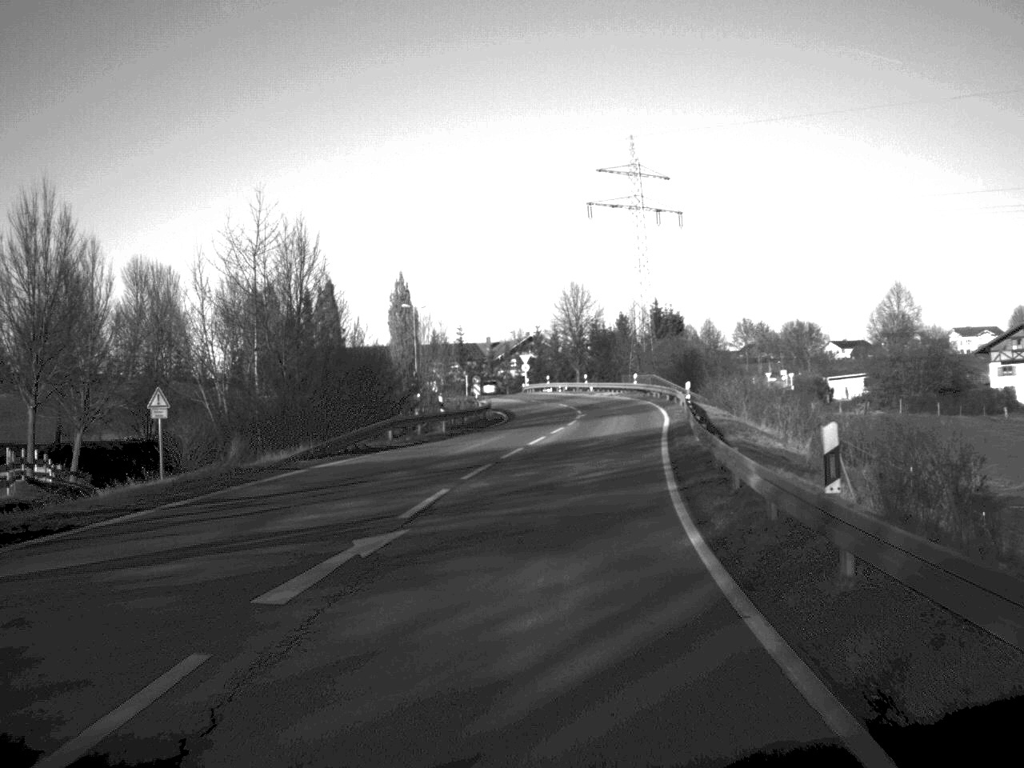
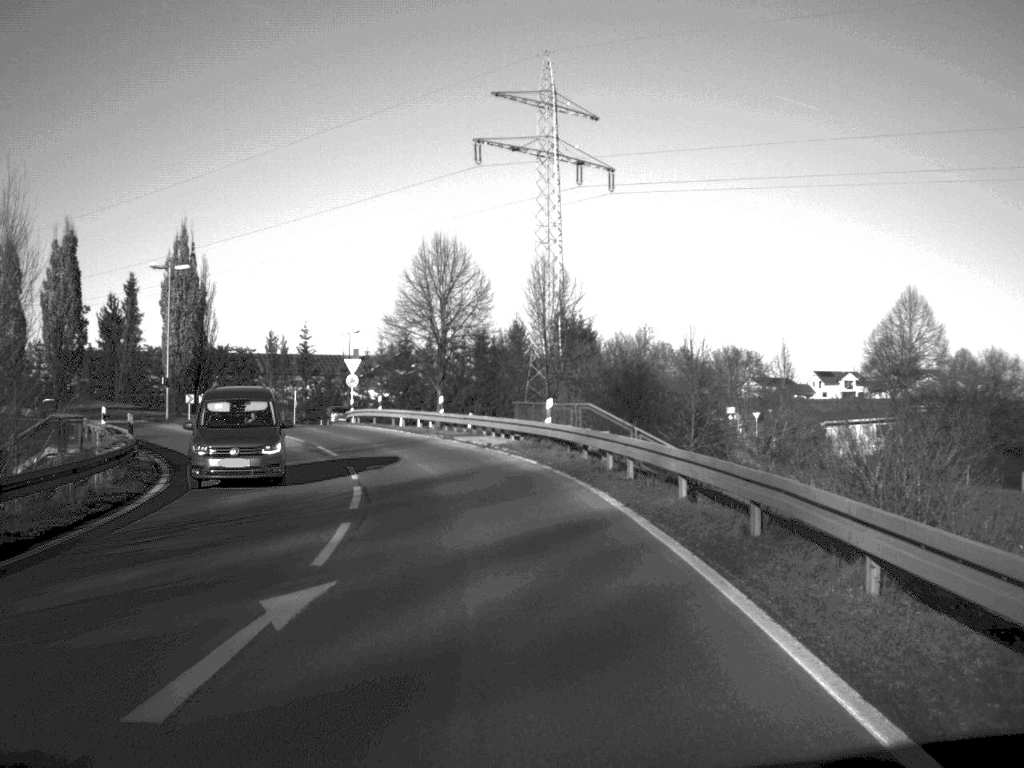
(+3.1, +44.4) m; +4°
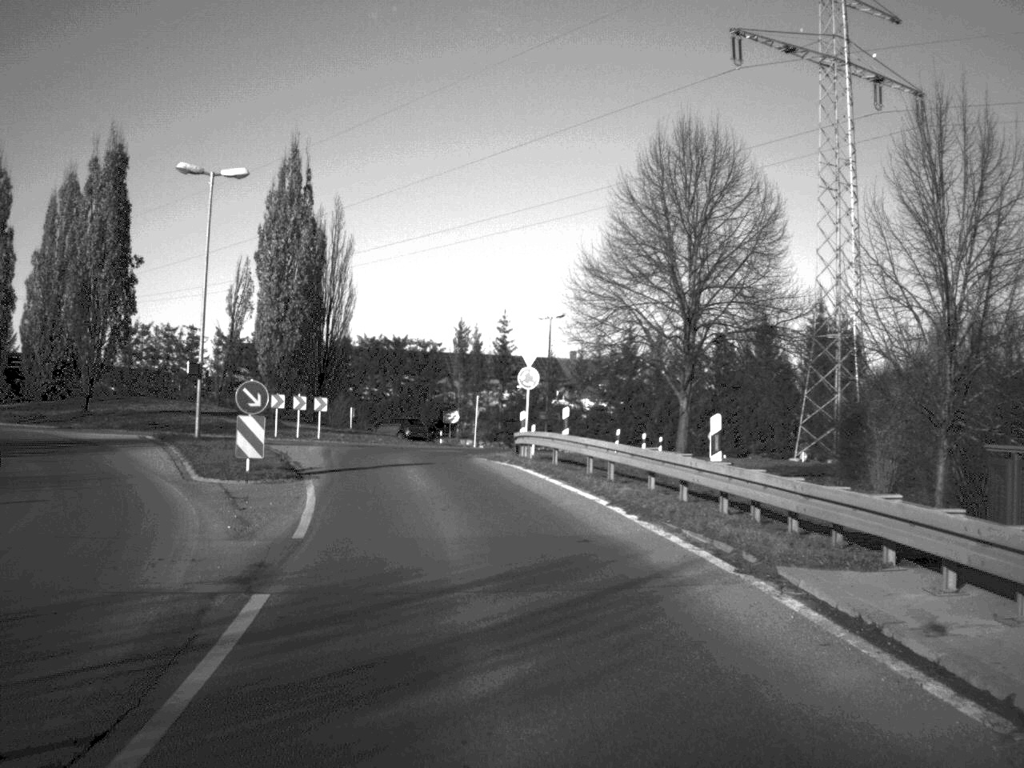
(-2.3, +28.7) m; -10°
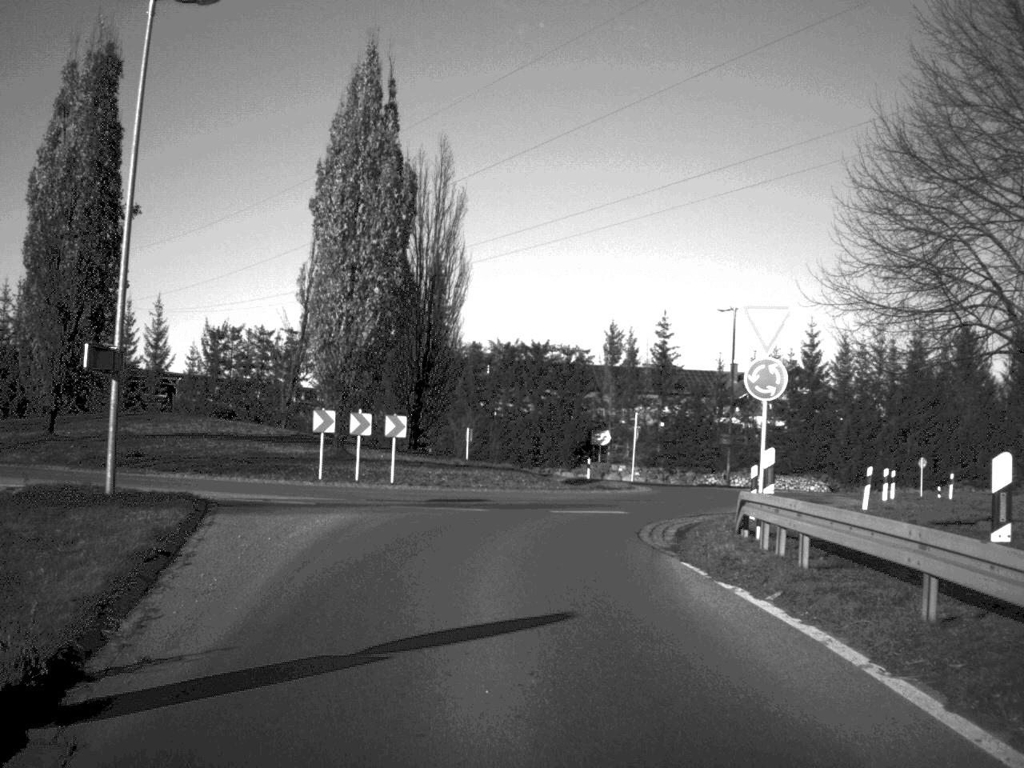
(-1.5, +21.9) m; -8°
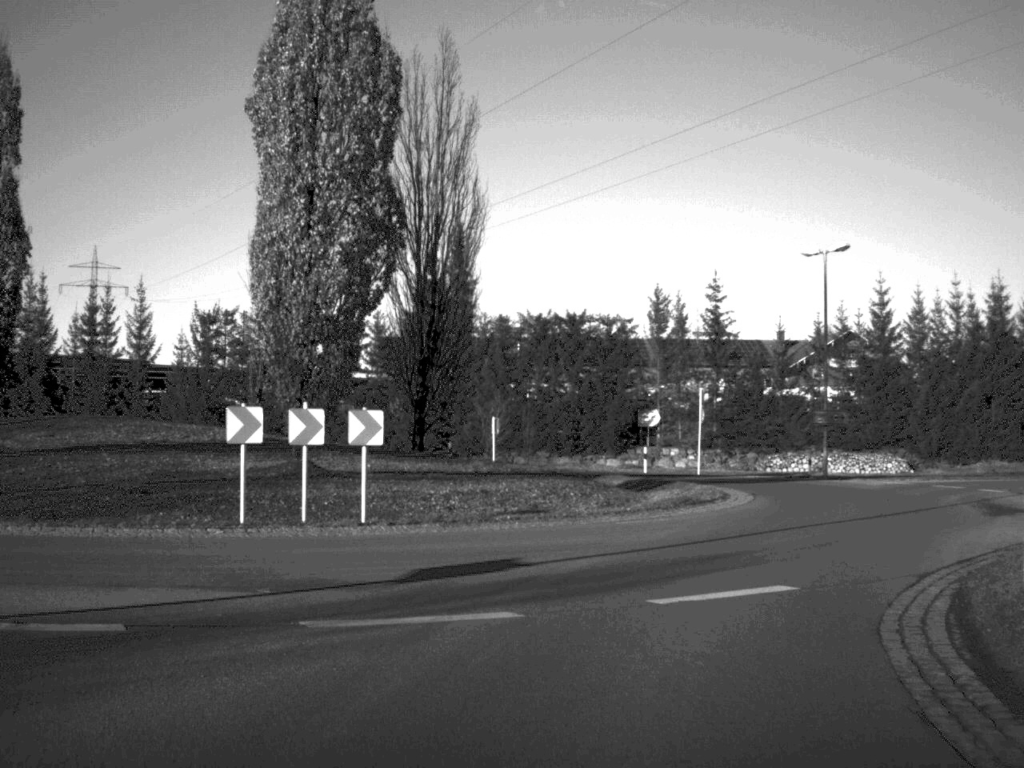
(0.0, +7.5) m; 0°
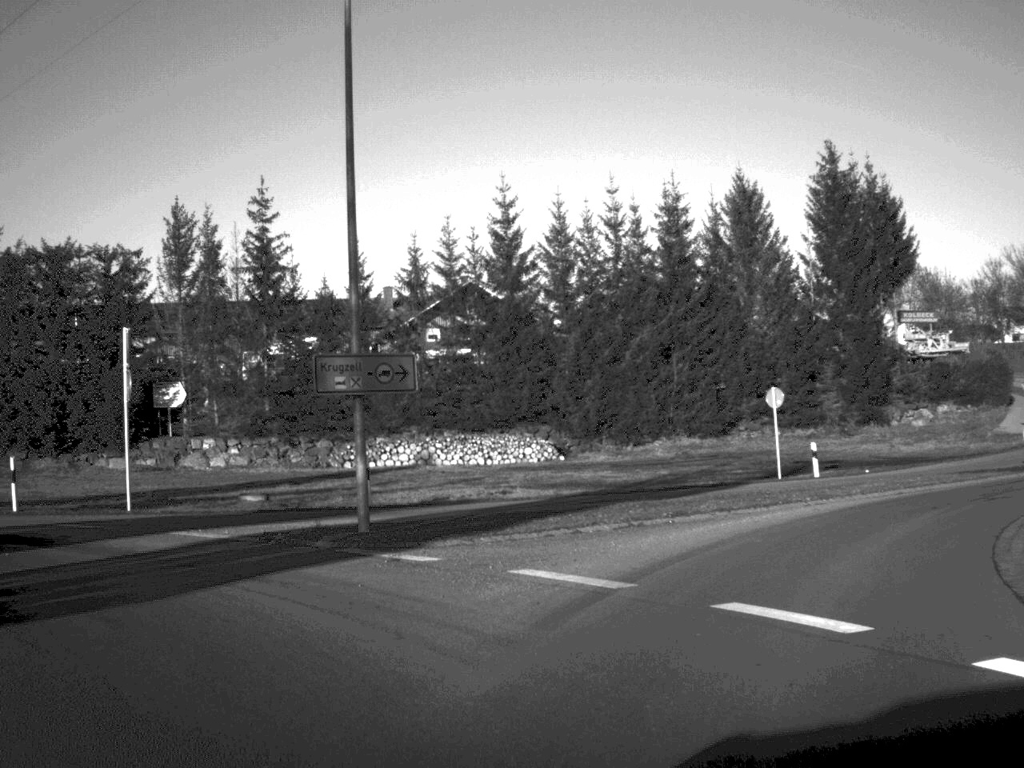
(+7.0, +26.2) m; +16°
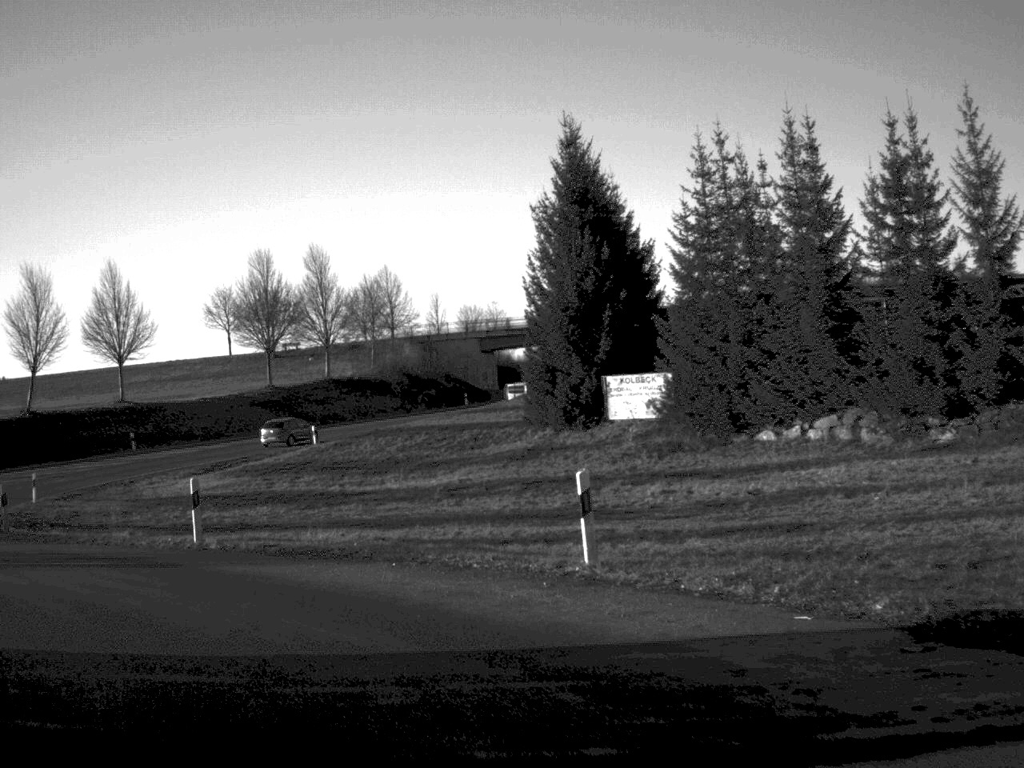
(-12.1, +16.9) m; -73°
